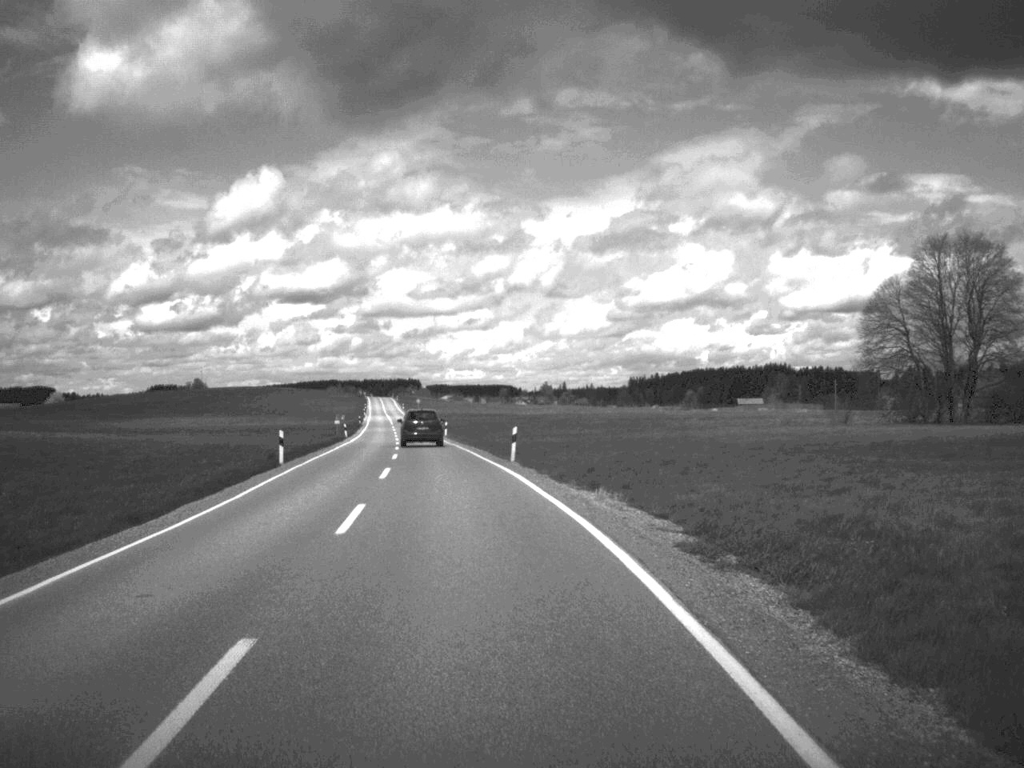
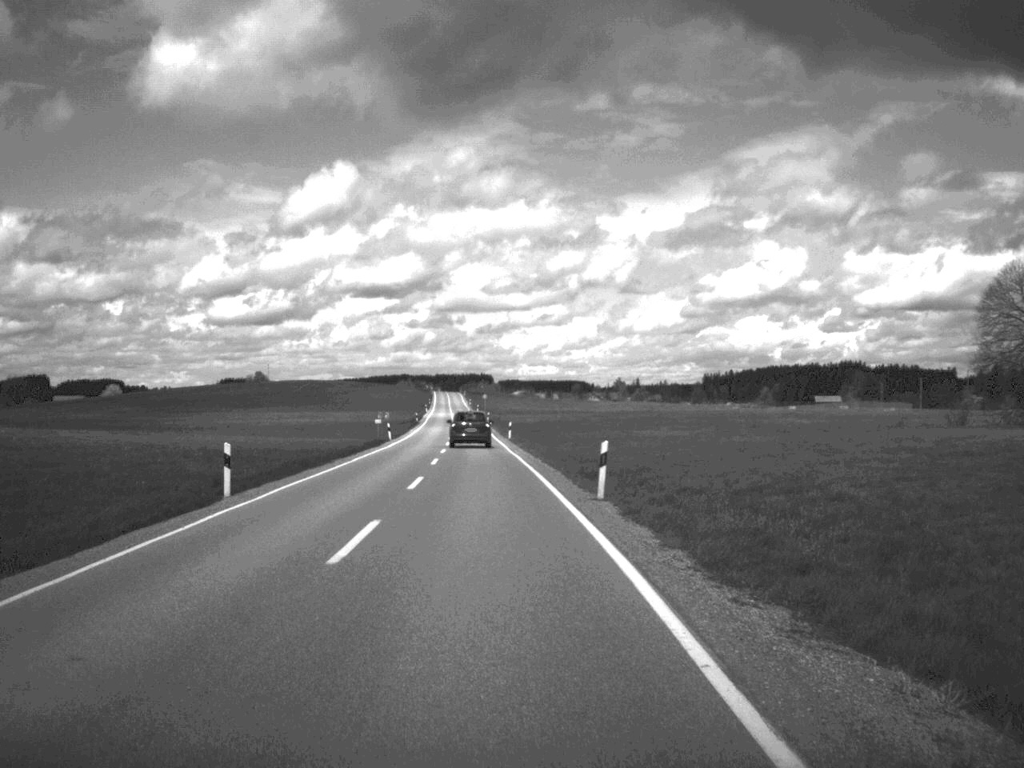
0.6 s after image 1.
(-0.4, +14.6) m; -3°
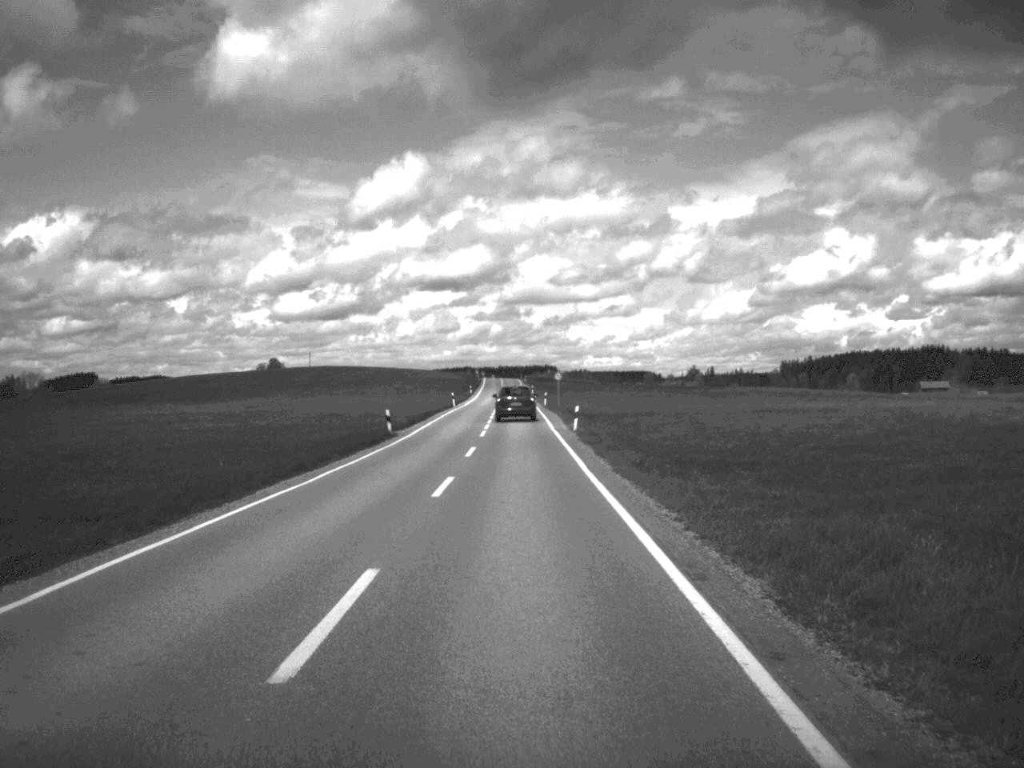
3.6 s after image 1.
(-3.1, +75.3) m; -3°
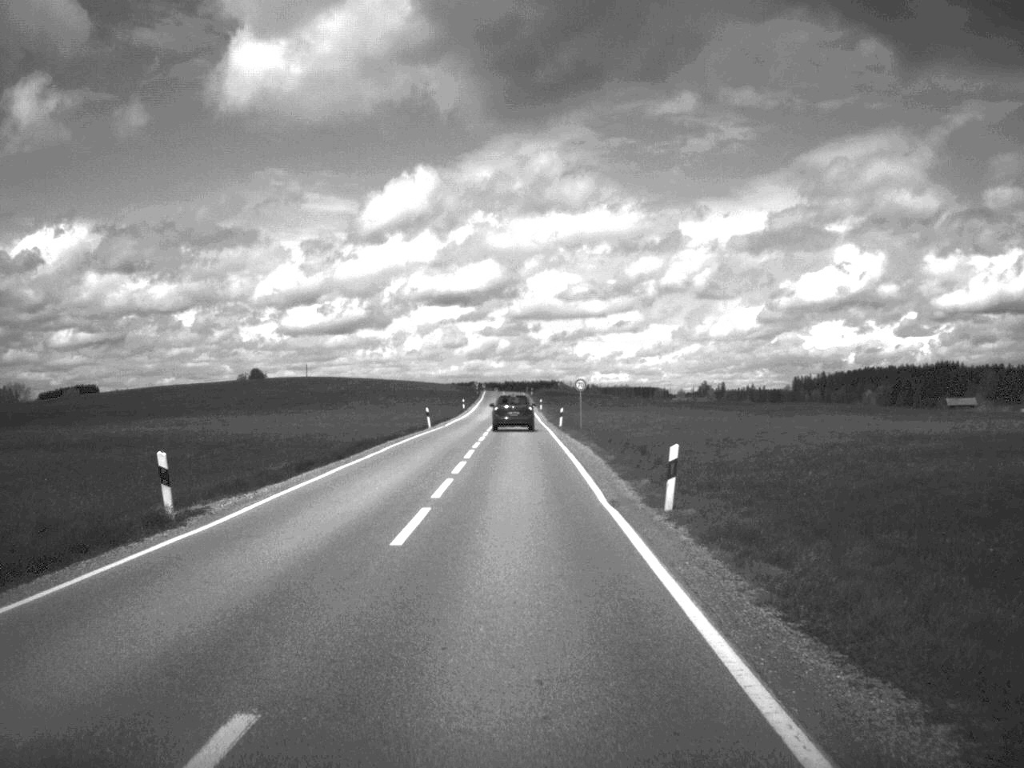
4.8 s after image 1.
(-0.1, +29.4) m; 0°
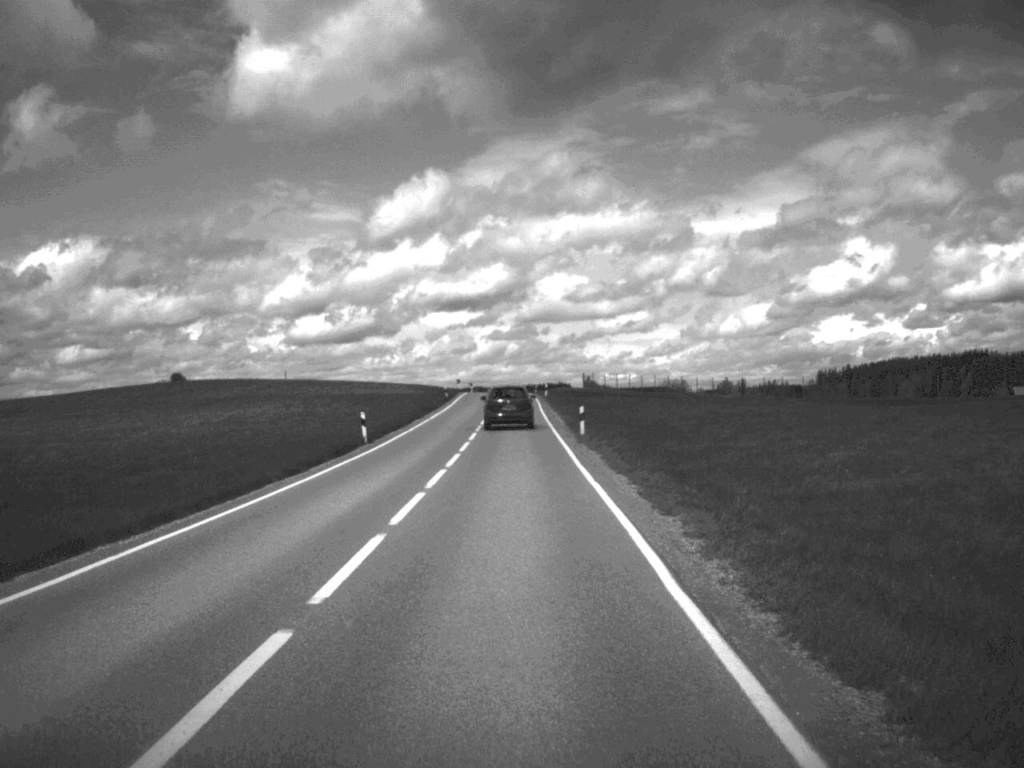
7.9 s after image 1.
(-0.4, +74.5) m; -1°
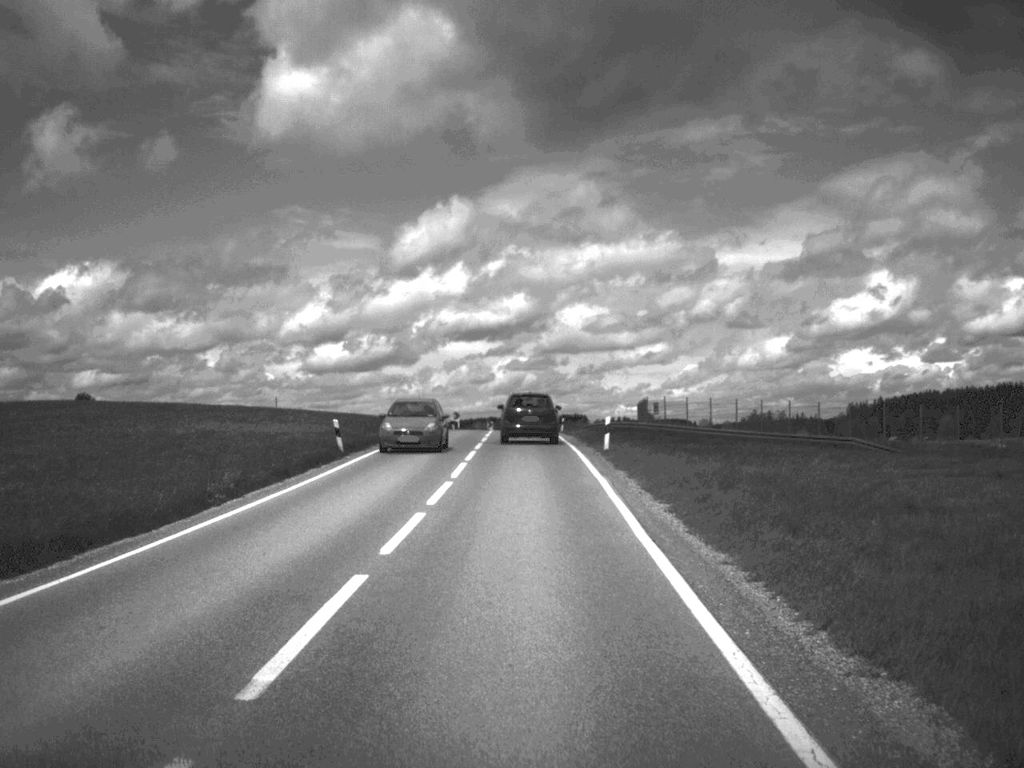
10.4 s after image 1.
(-0.4, +56.6) m; -1°
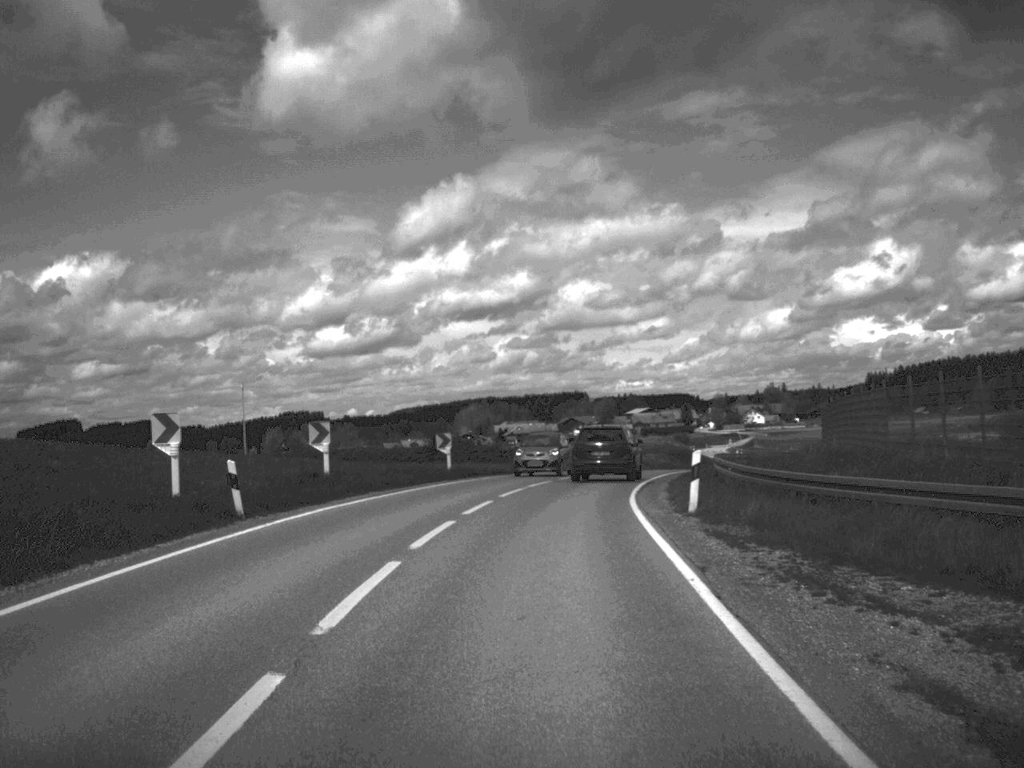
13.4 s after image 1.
(-0.4, +63.1) m; 0°
